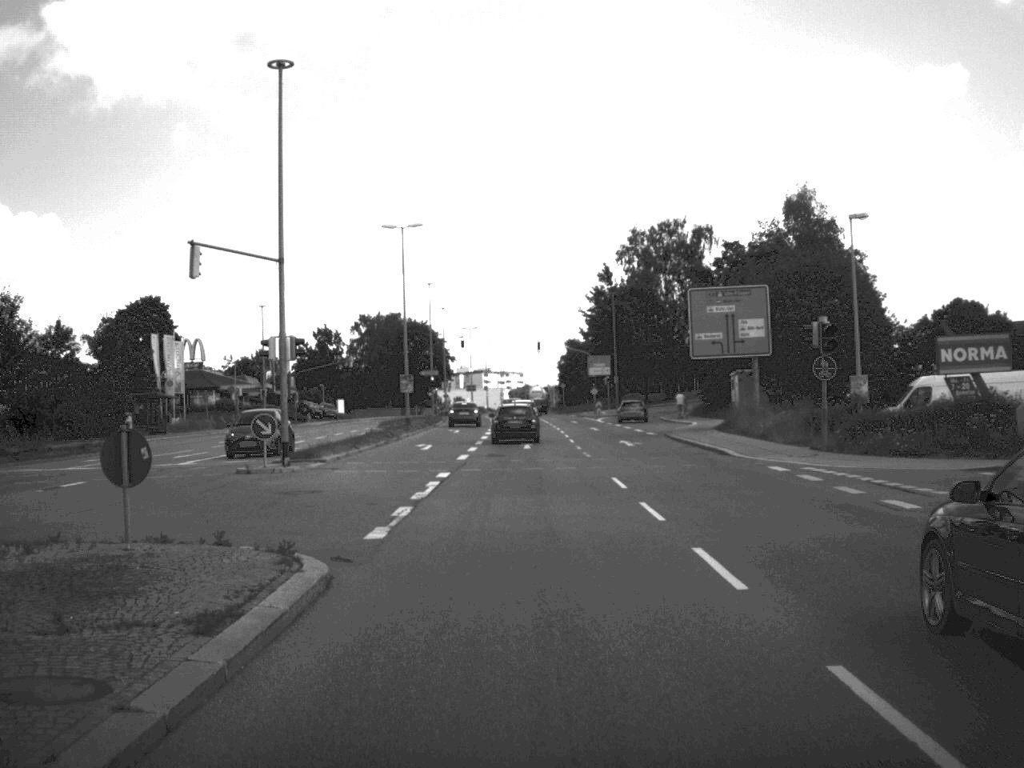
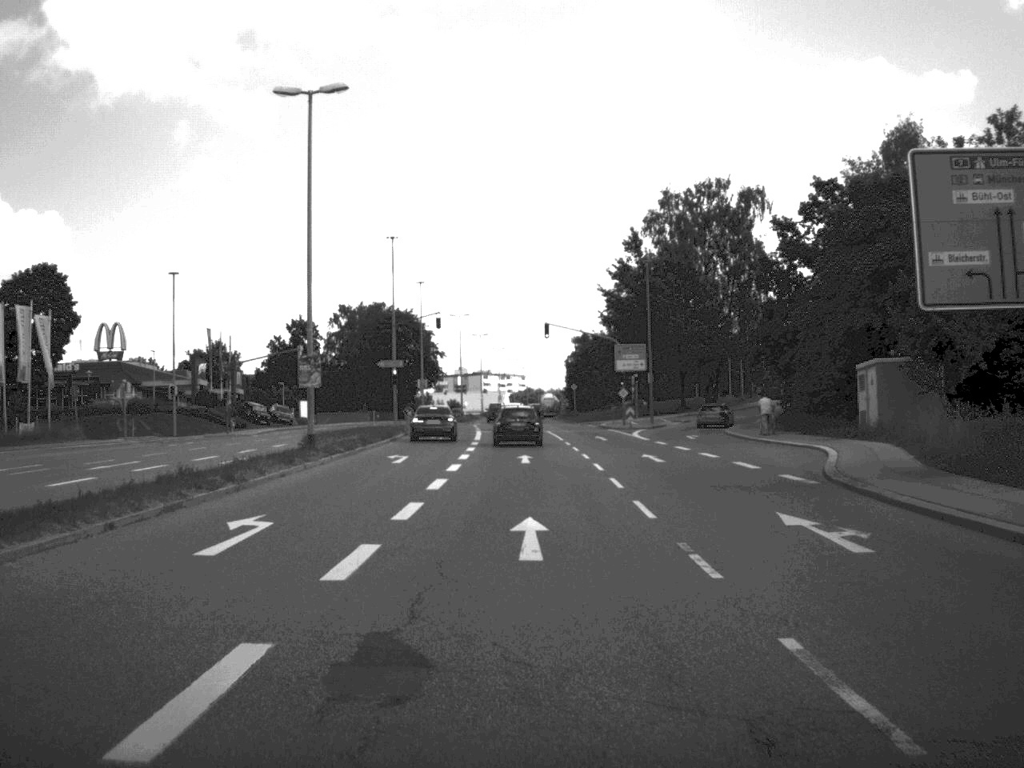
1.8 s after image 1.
(0.0, +28.7) m; 0°
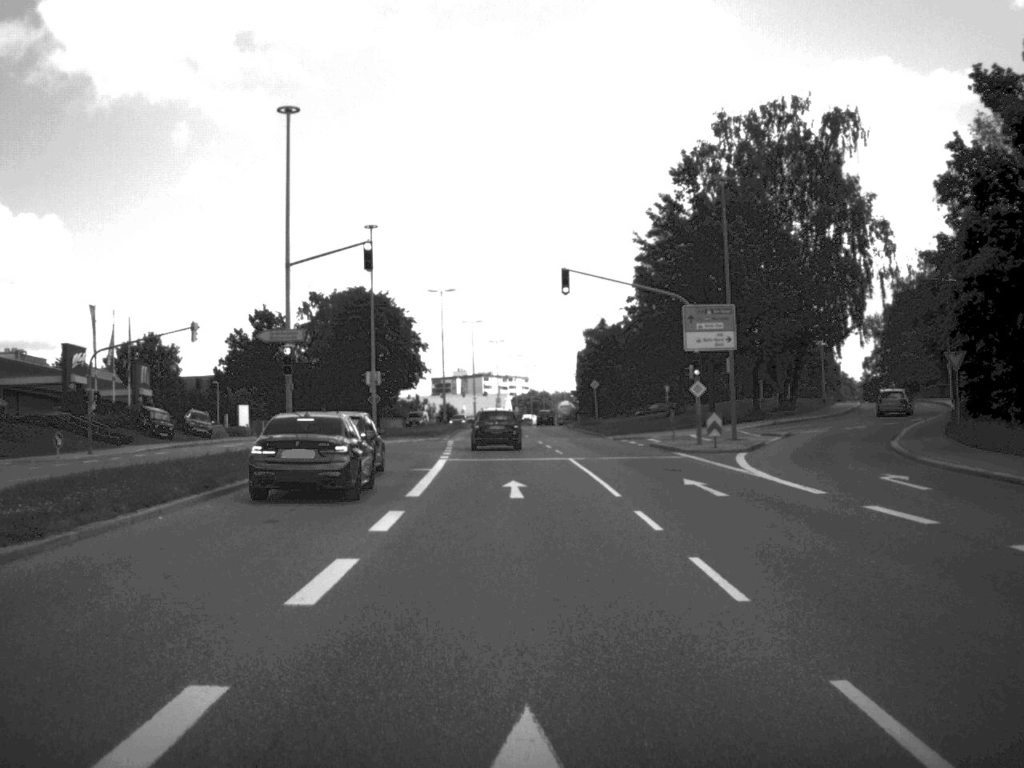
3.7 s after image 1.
(-0.1, +30.8) m; 0°
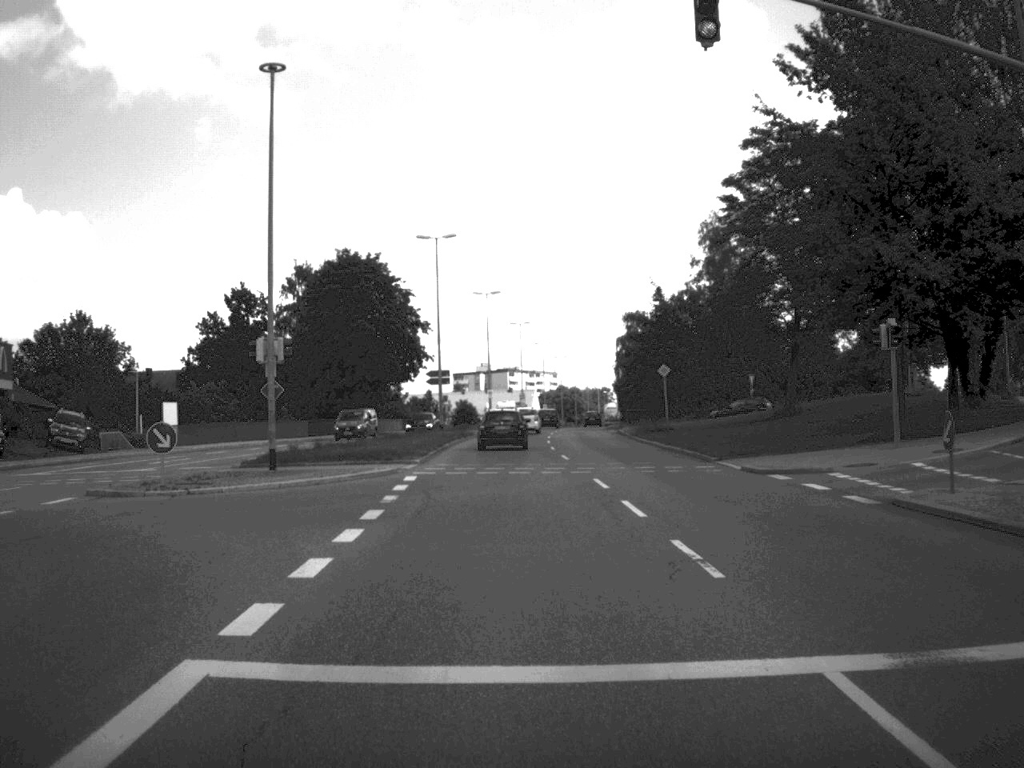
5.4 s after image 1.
(-0.3, +29.4) m; -1°
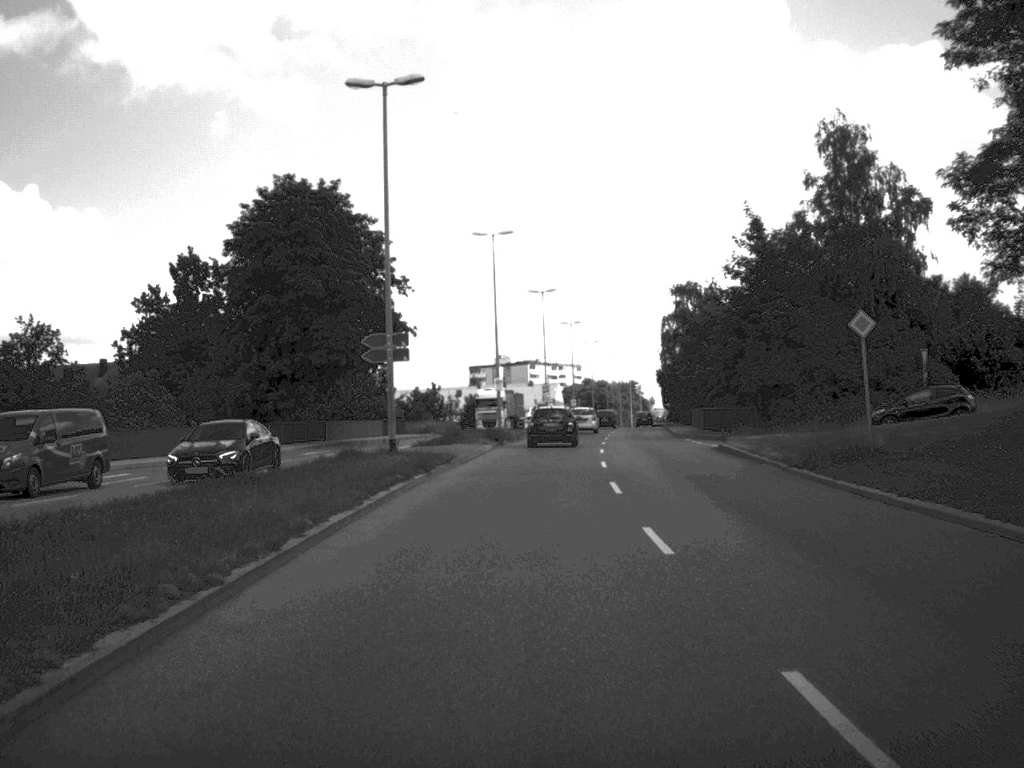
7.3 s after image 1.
(-0.3, +31.5) m; -1°
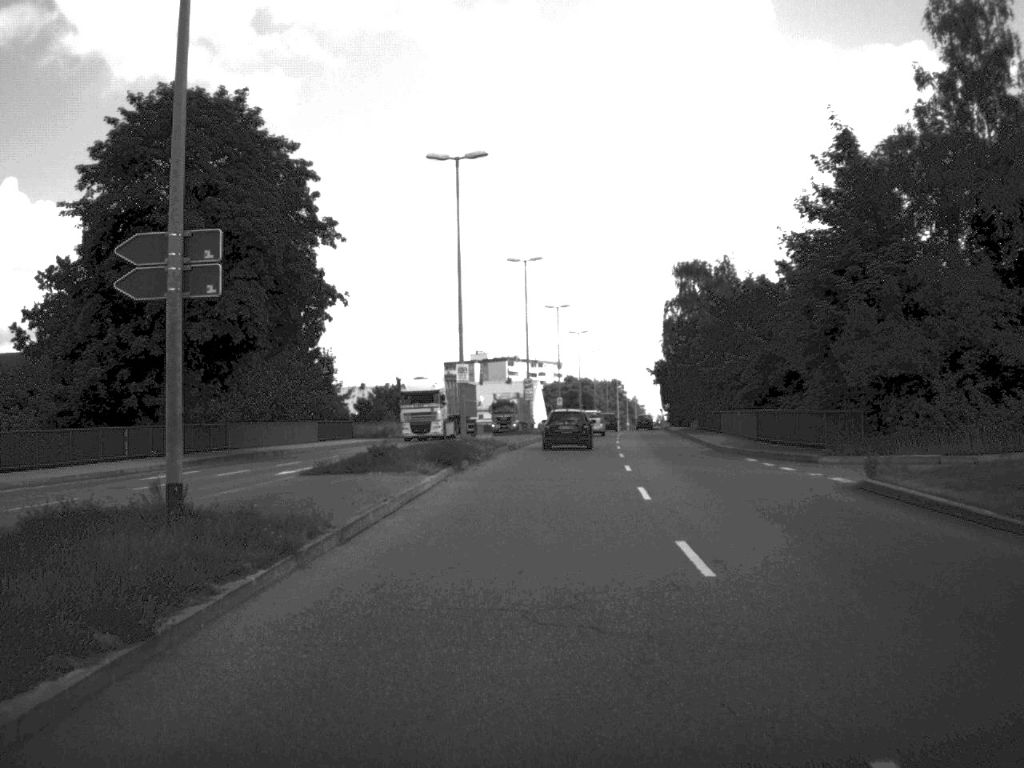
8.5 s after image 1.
(+0.1, +19.5) m; +1°
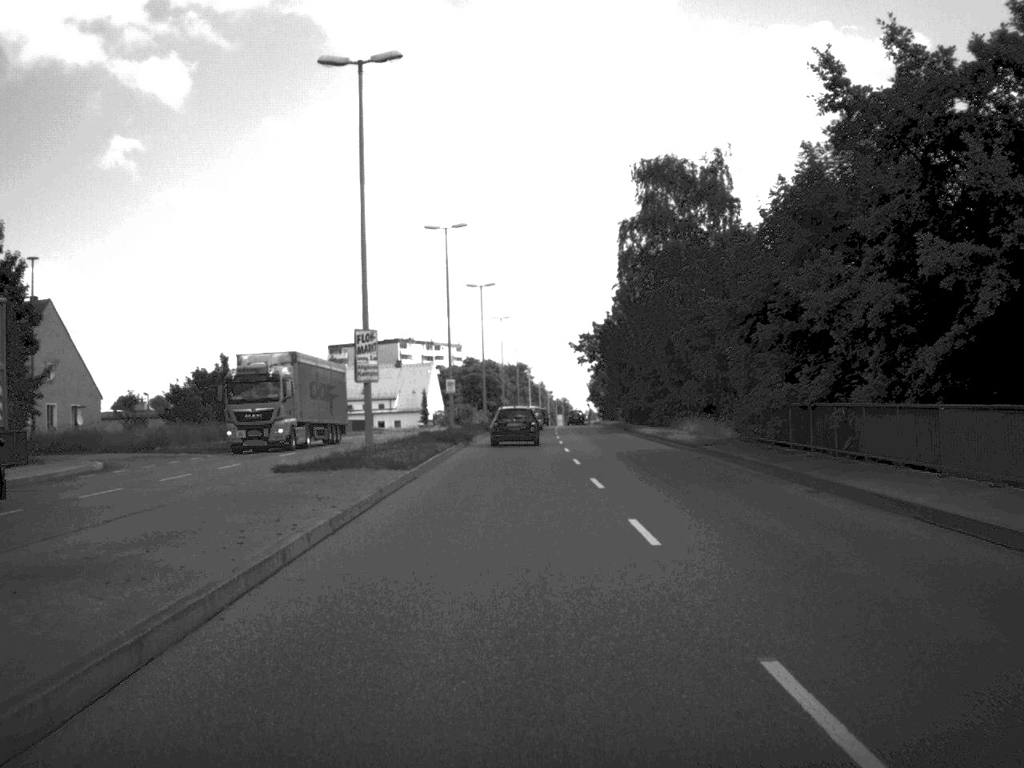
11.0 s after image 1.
(+1.4, +42.0) m; +4°
